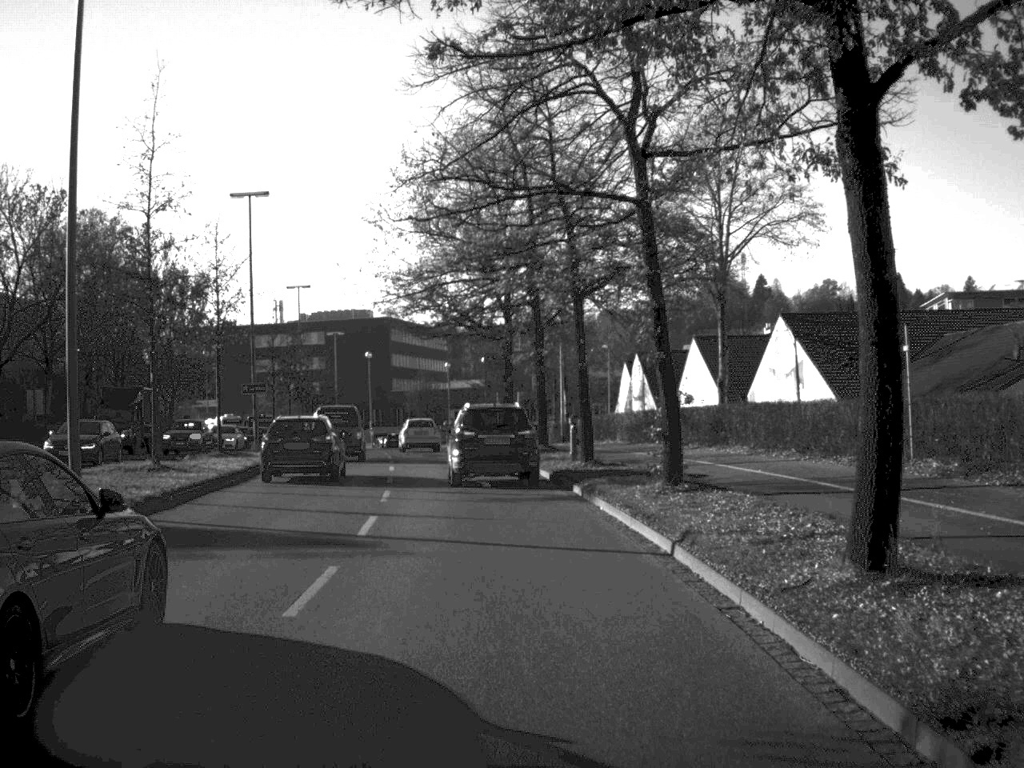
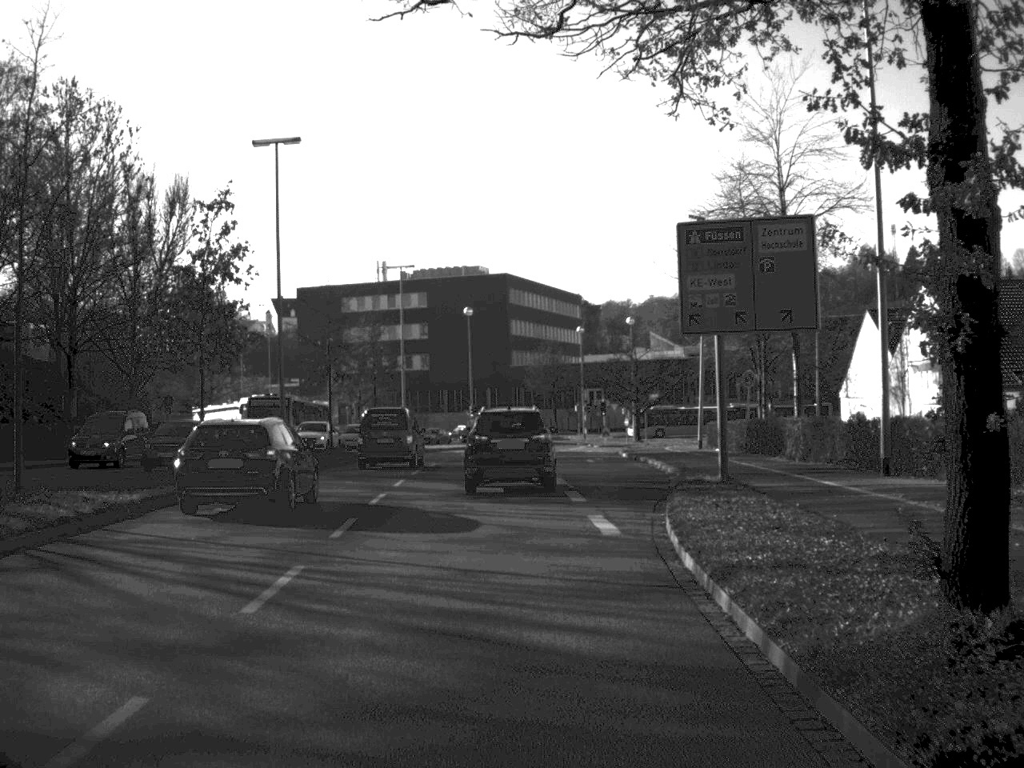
(-2.4, +41.5) m; -6°
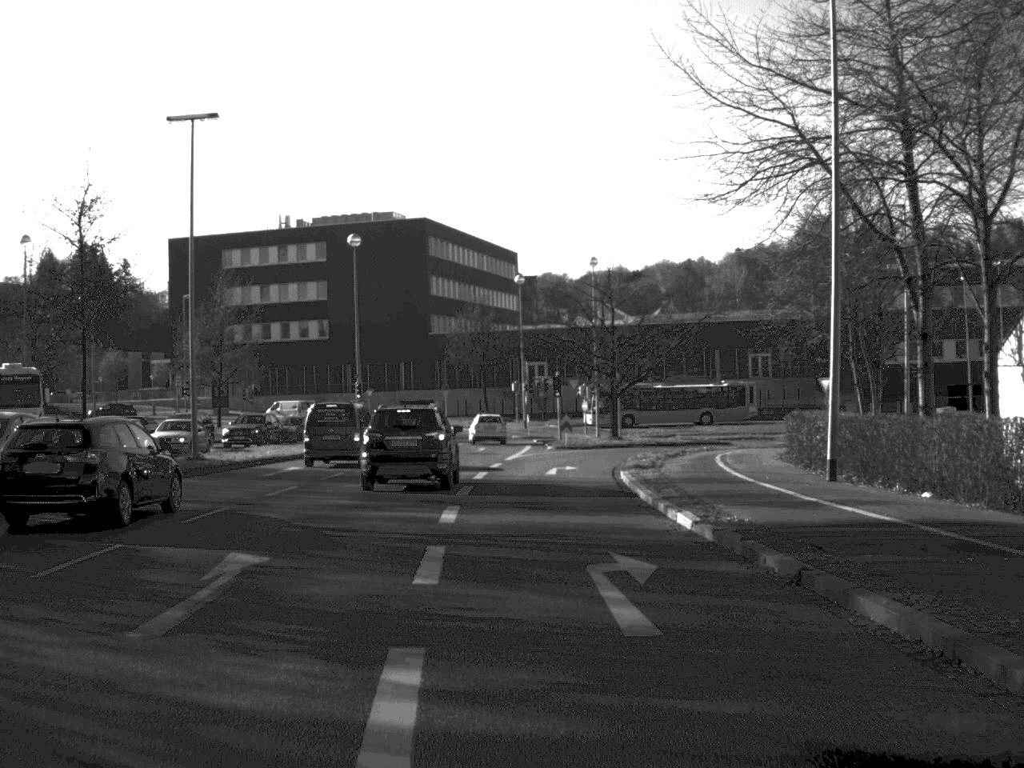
(+0.9, +33.8) m; +3°
